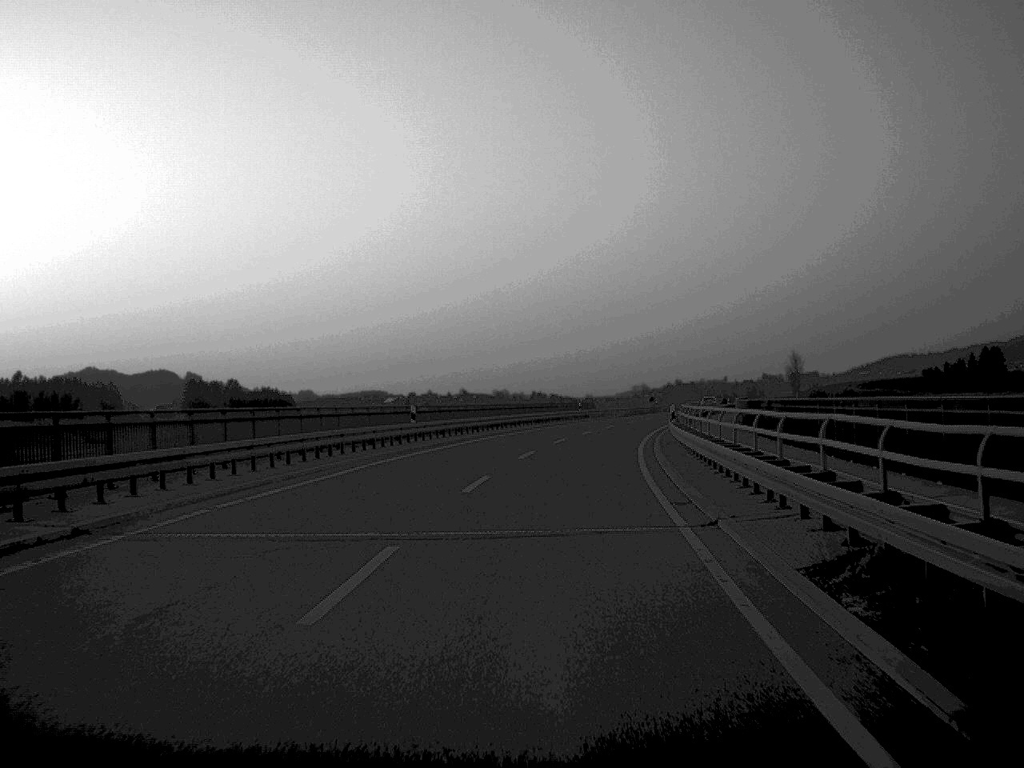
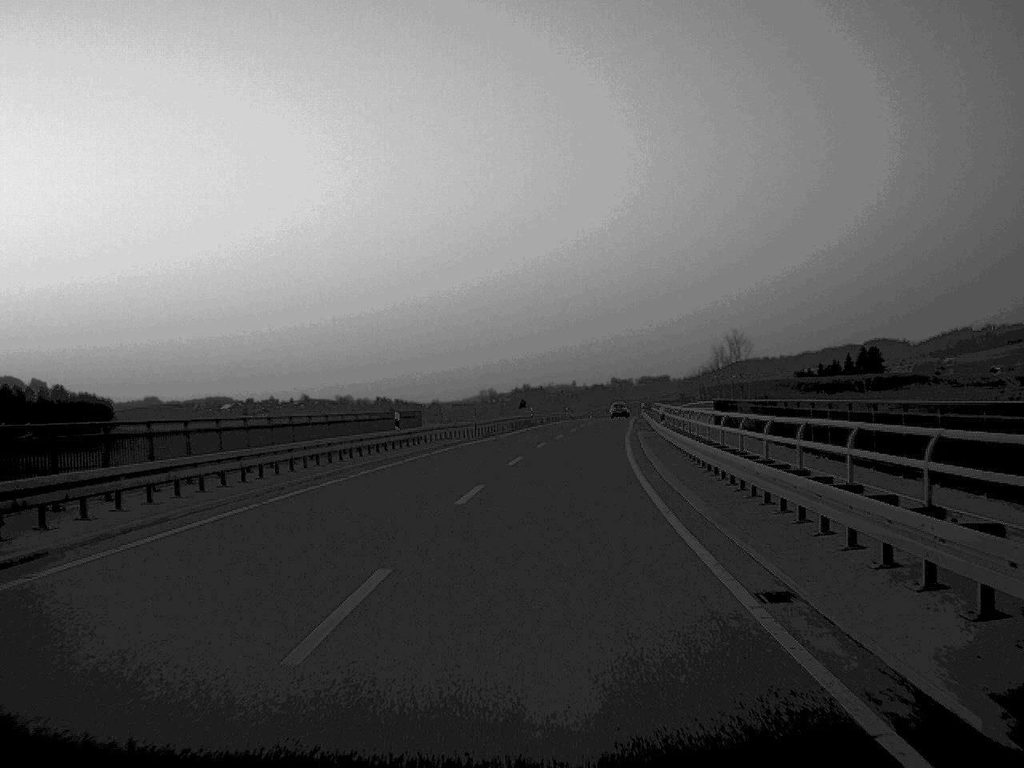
(+3.0, +49.2) m; +7°
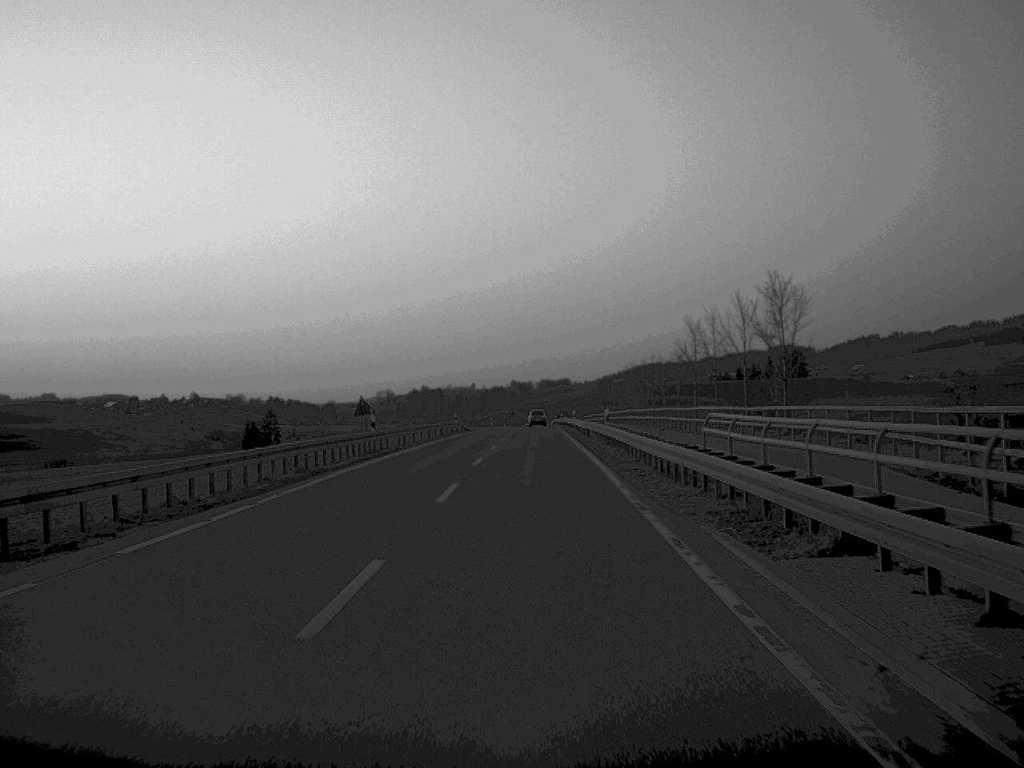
(+2.1, +47.1) m; +4°
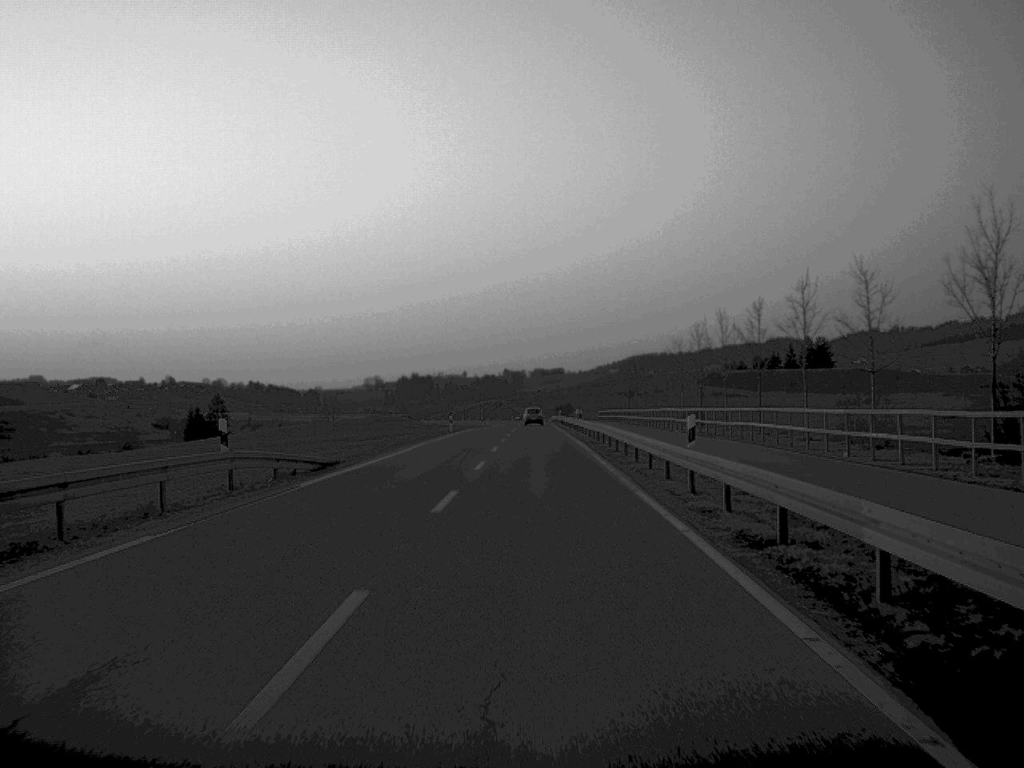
(+0.3, +63.5) m; 0°
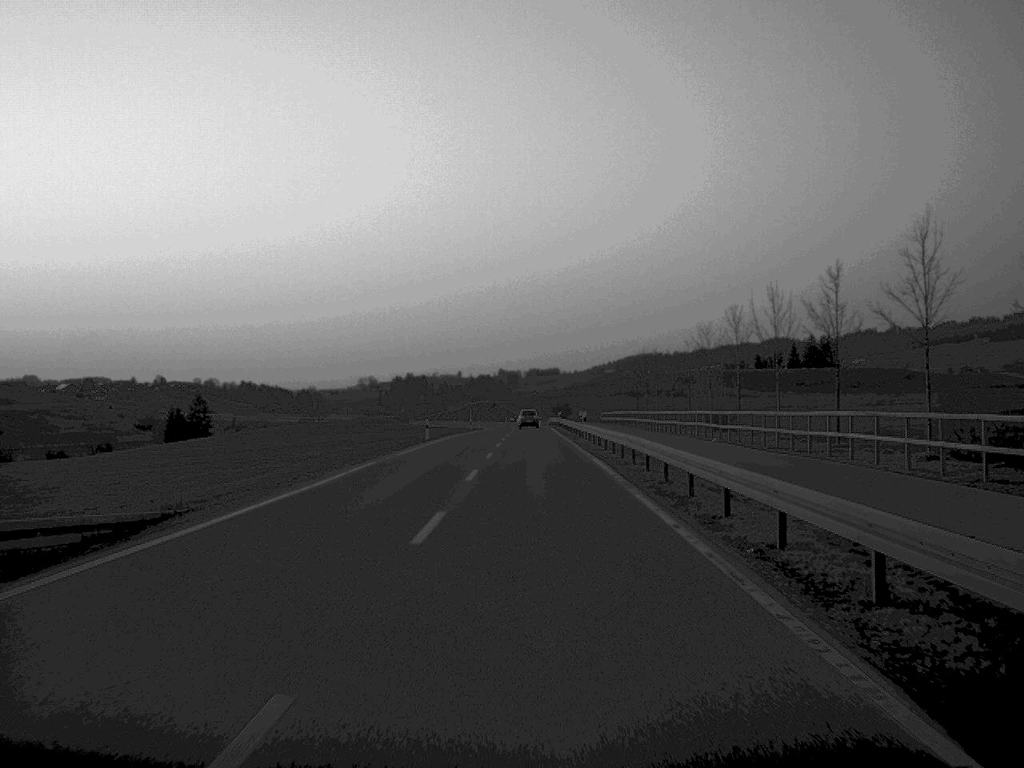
(0.0, +15.6) m; 0°
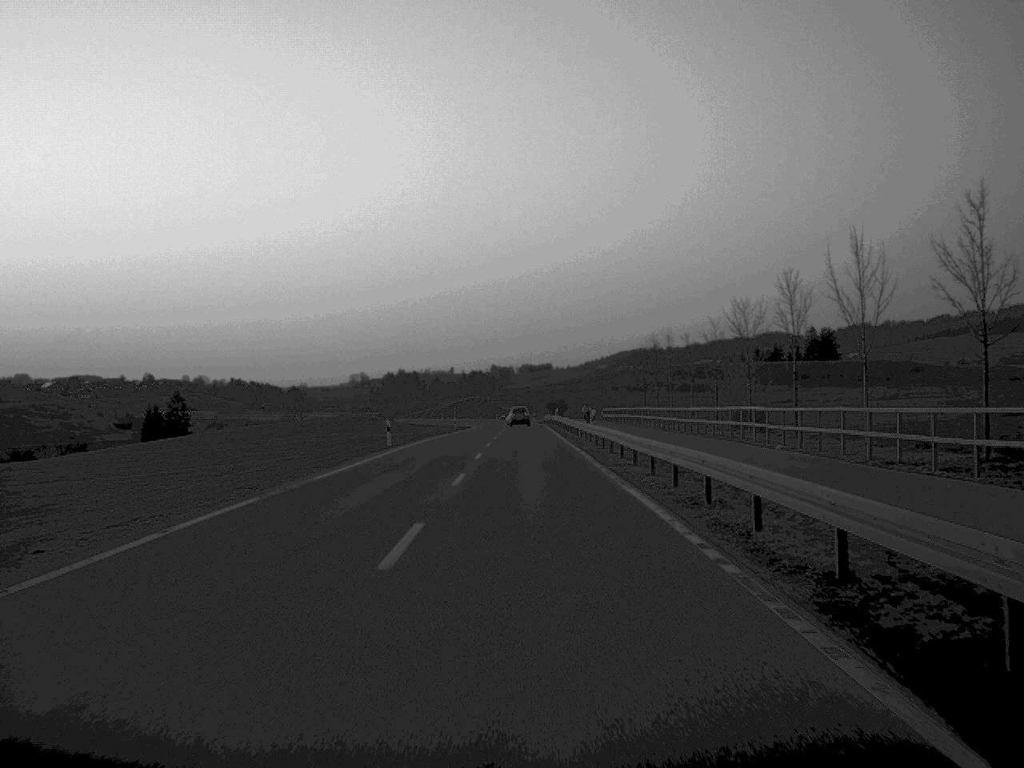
(0.0, +14.9) m; 0°
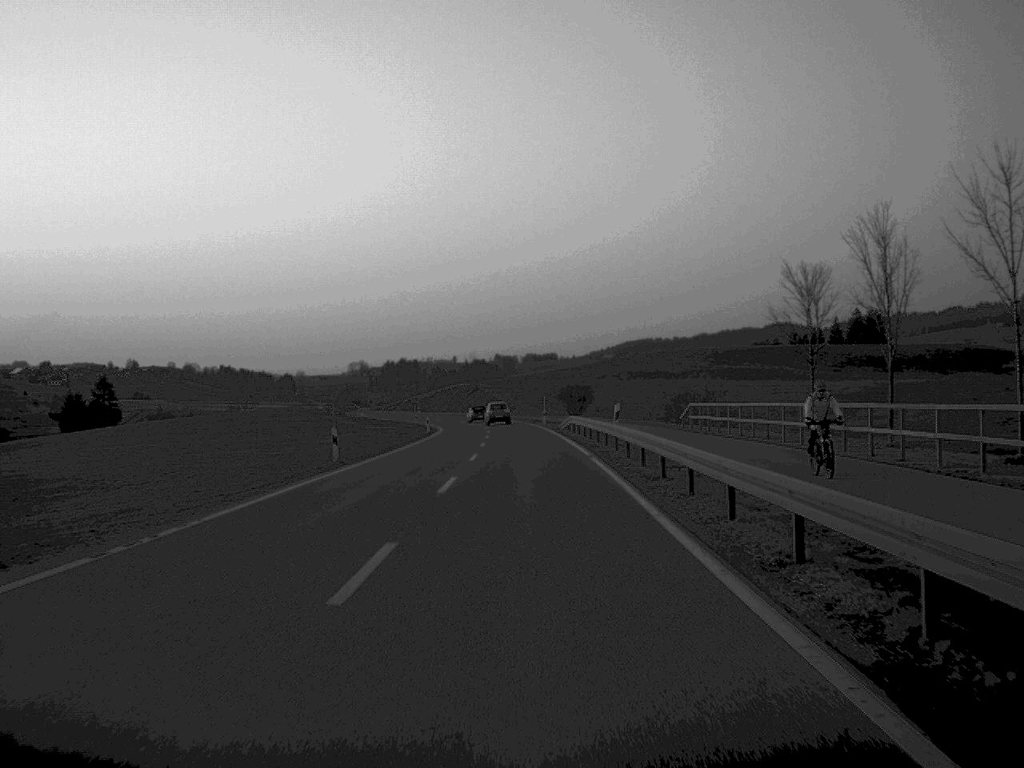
(0.0, +62.7) m; 0°
